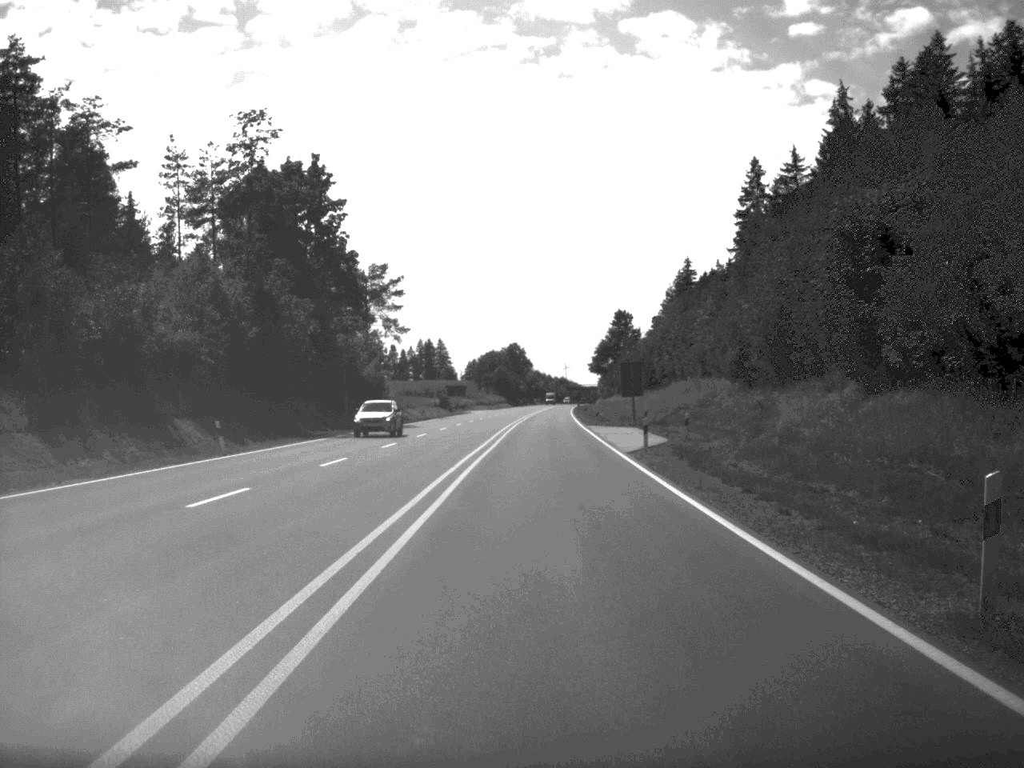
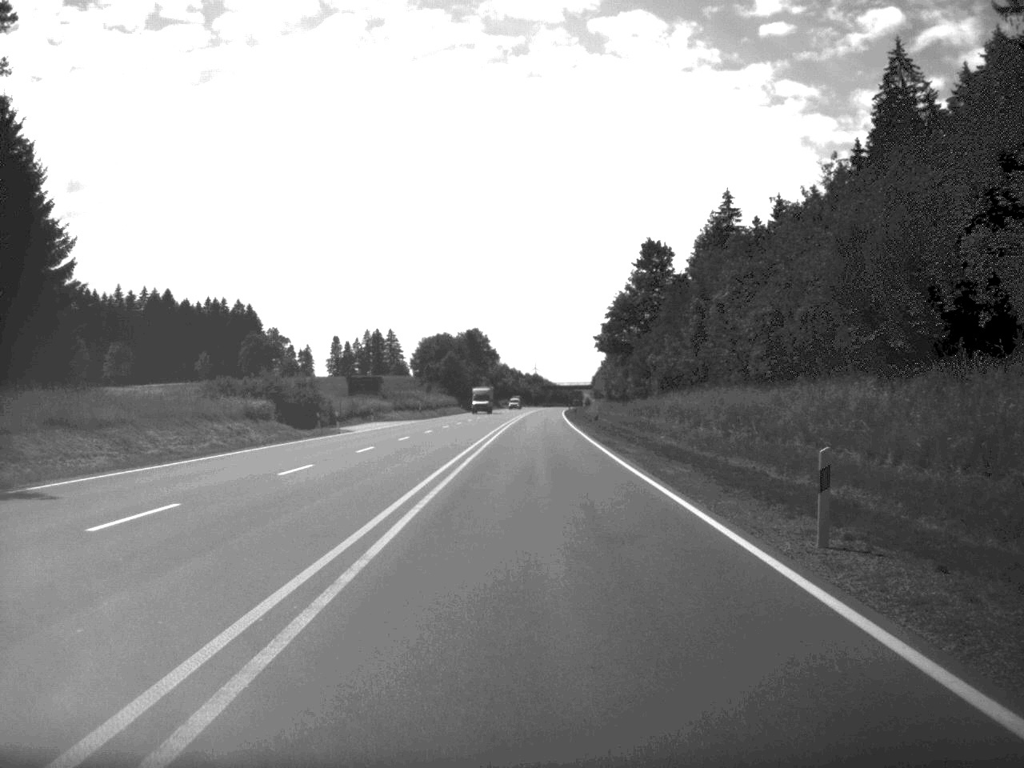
(+1.0, +86.9) m; +1°
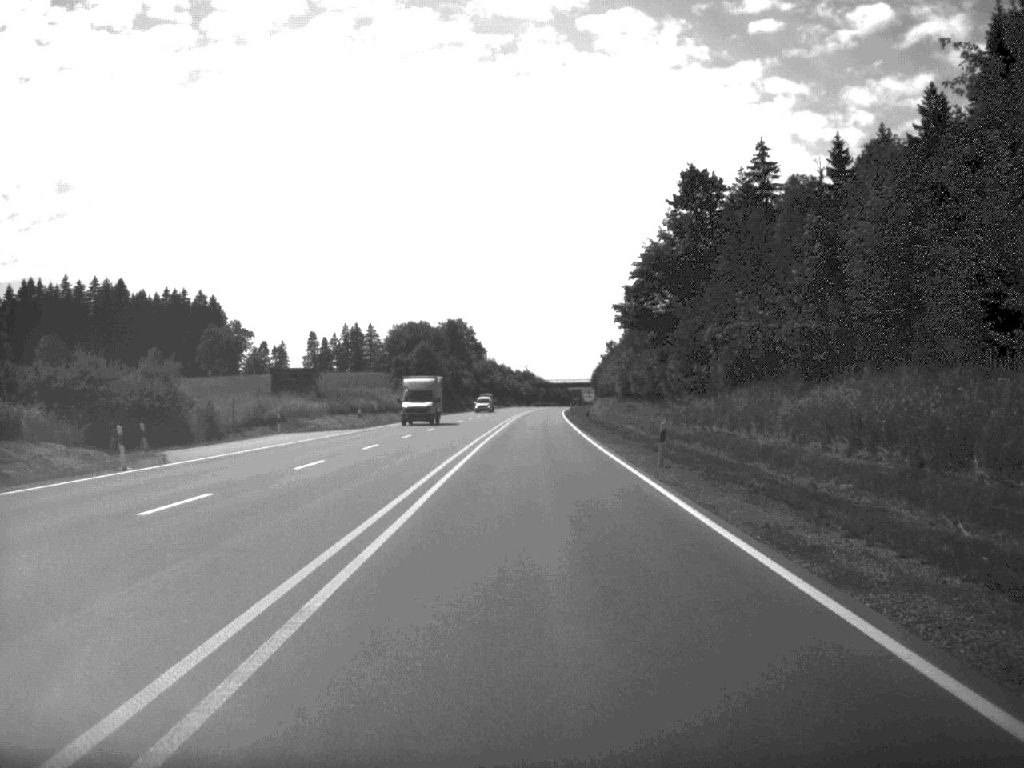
(+0.1, +33.4) m; 0°
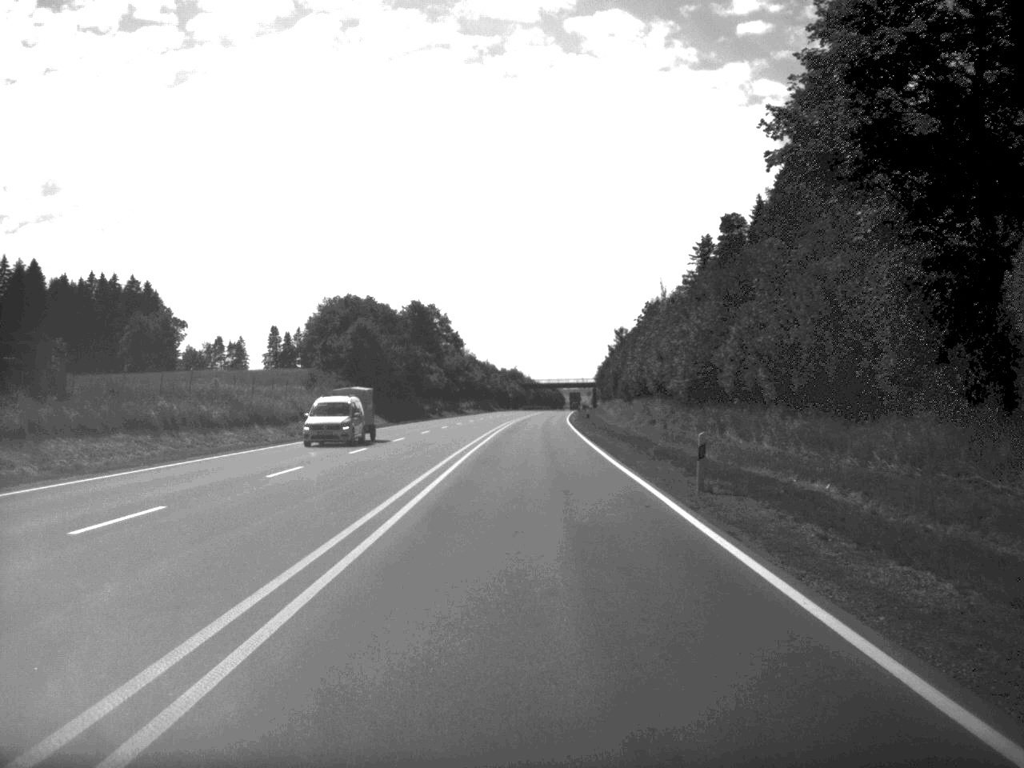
(+0.2, +49.8) m; 0°
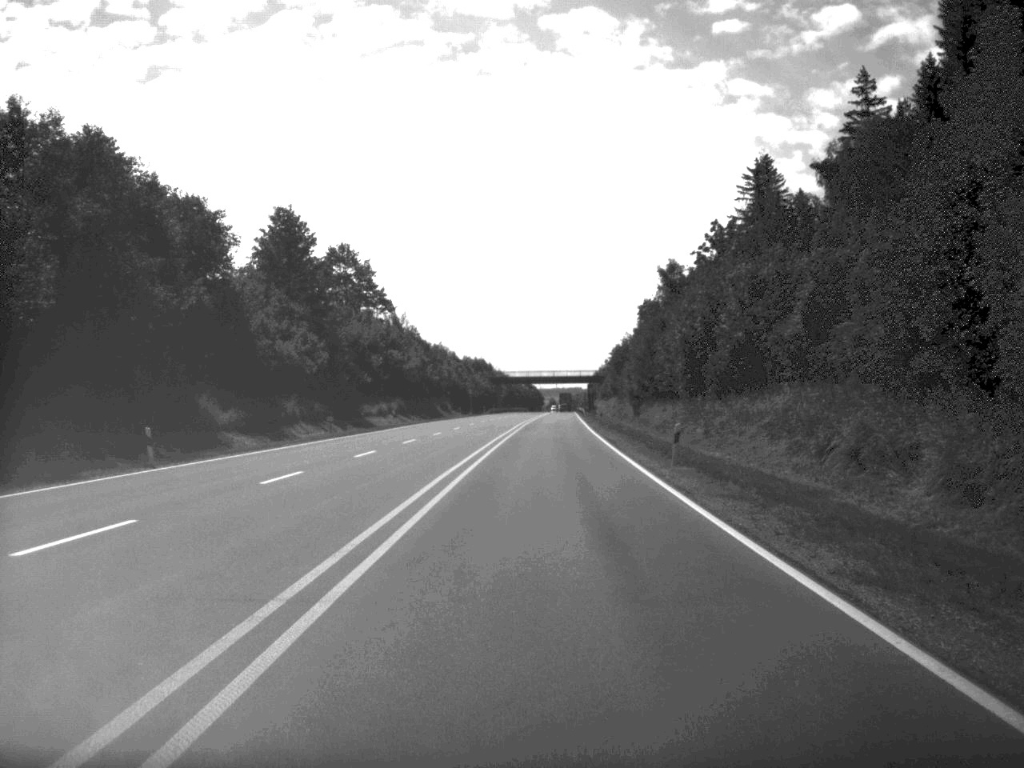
(+0.4, +85.4) m; +1°
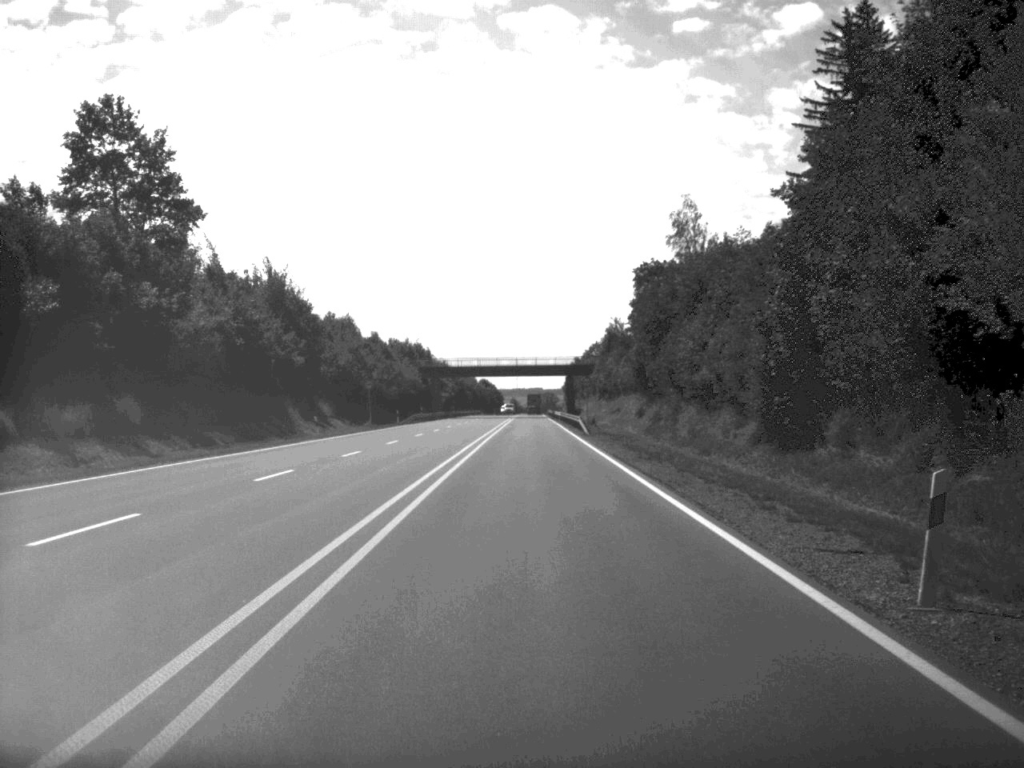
(+1.1, +70.2) m; +2°
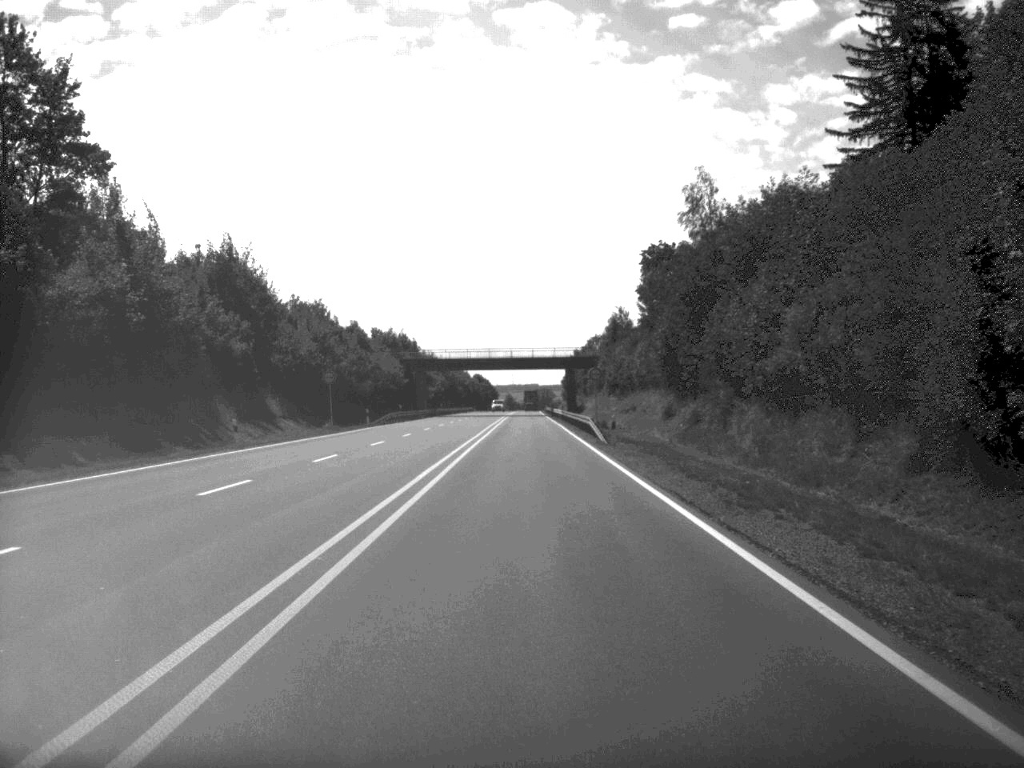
(0.0, +16.0) m; 0°
